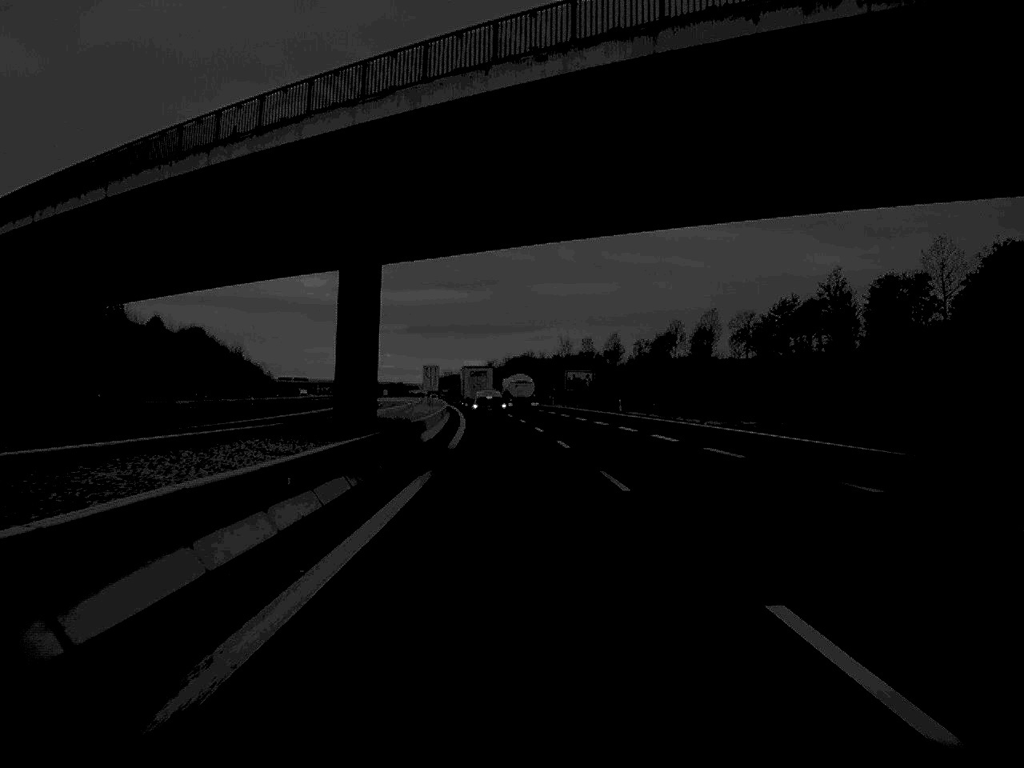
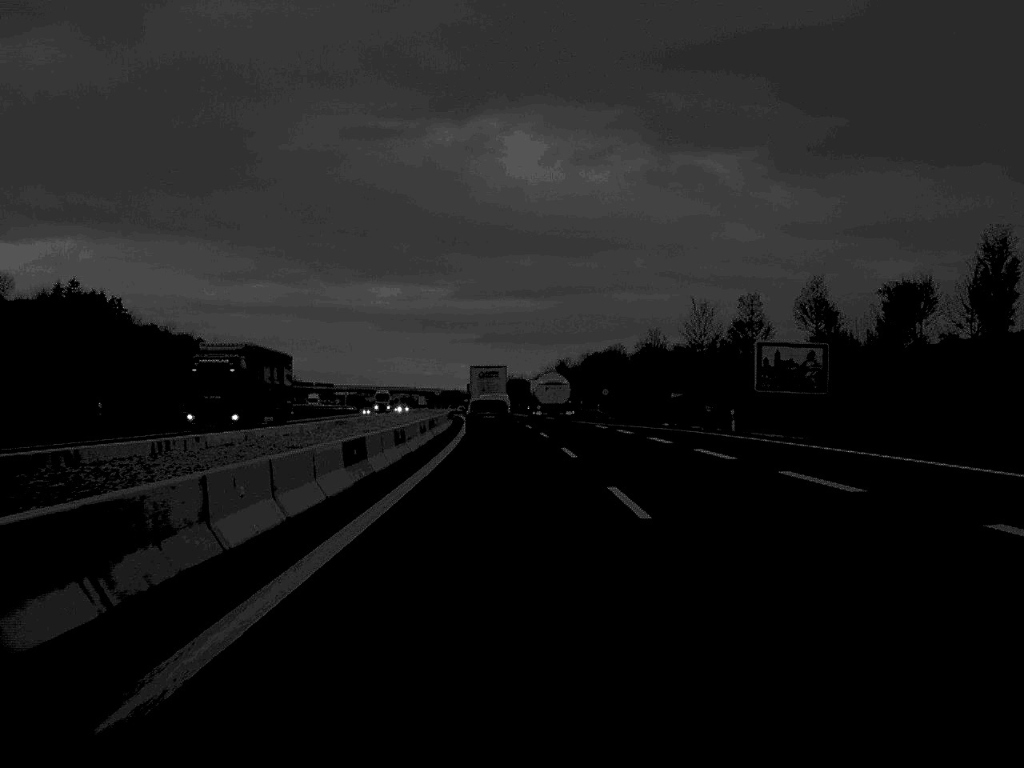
(-2.6, +93.7) m; -3°
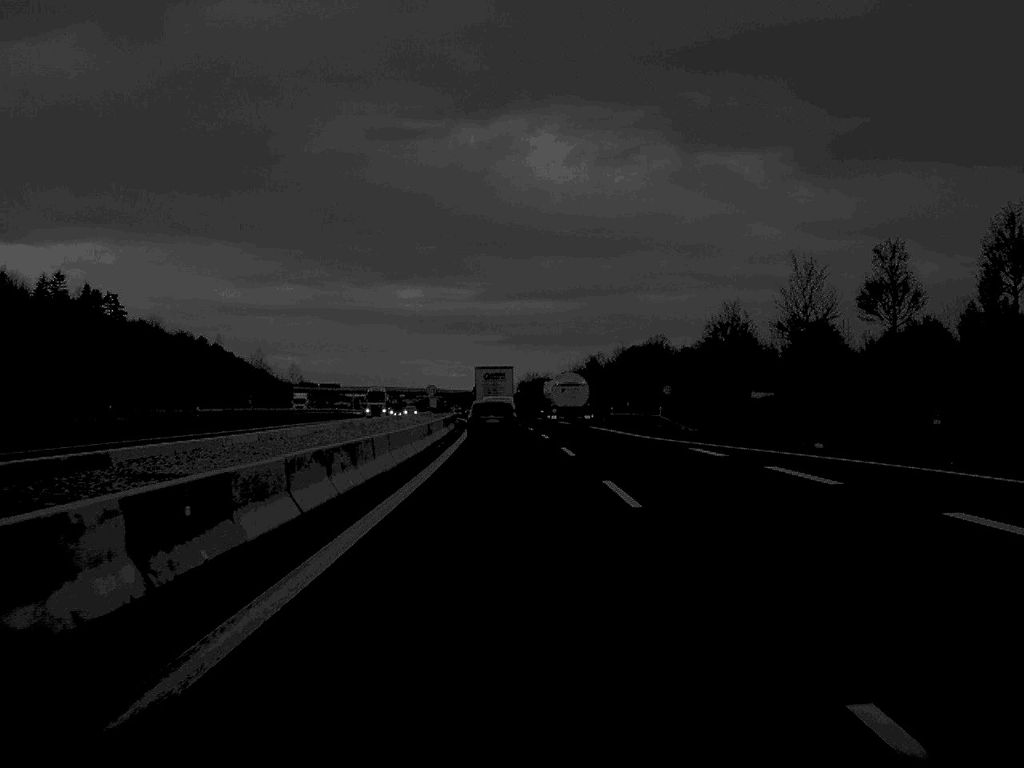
(-0.3, +33.9) m; -1°
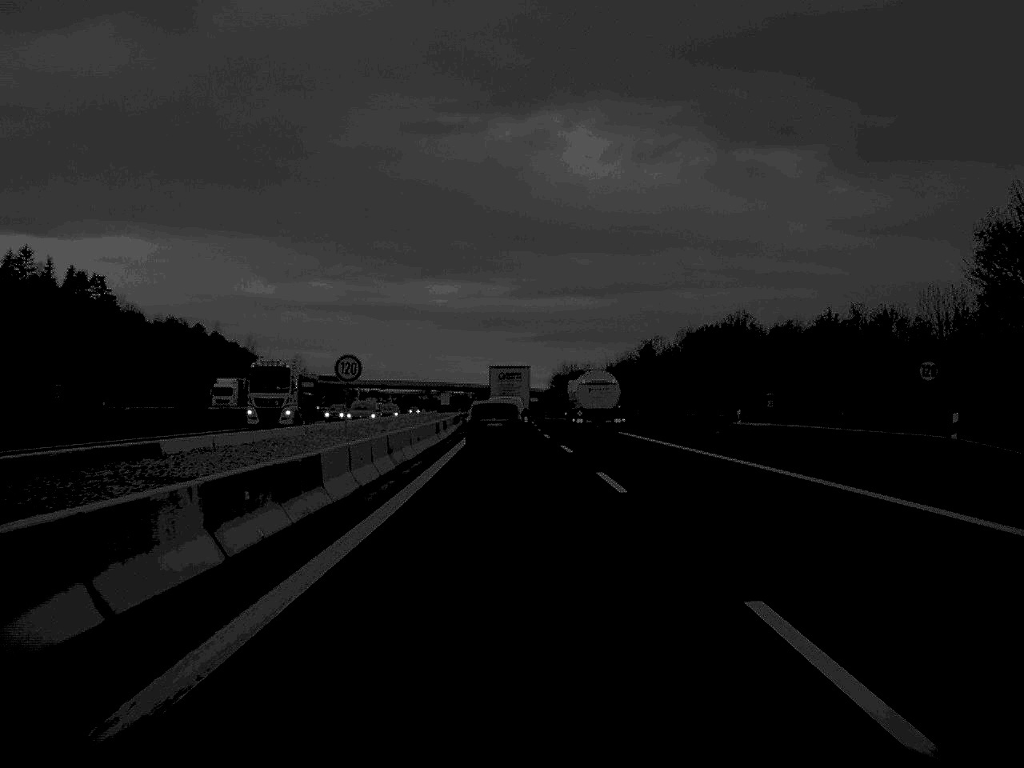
(-0.6, +50.1) m; -1°
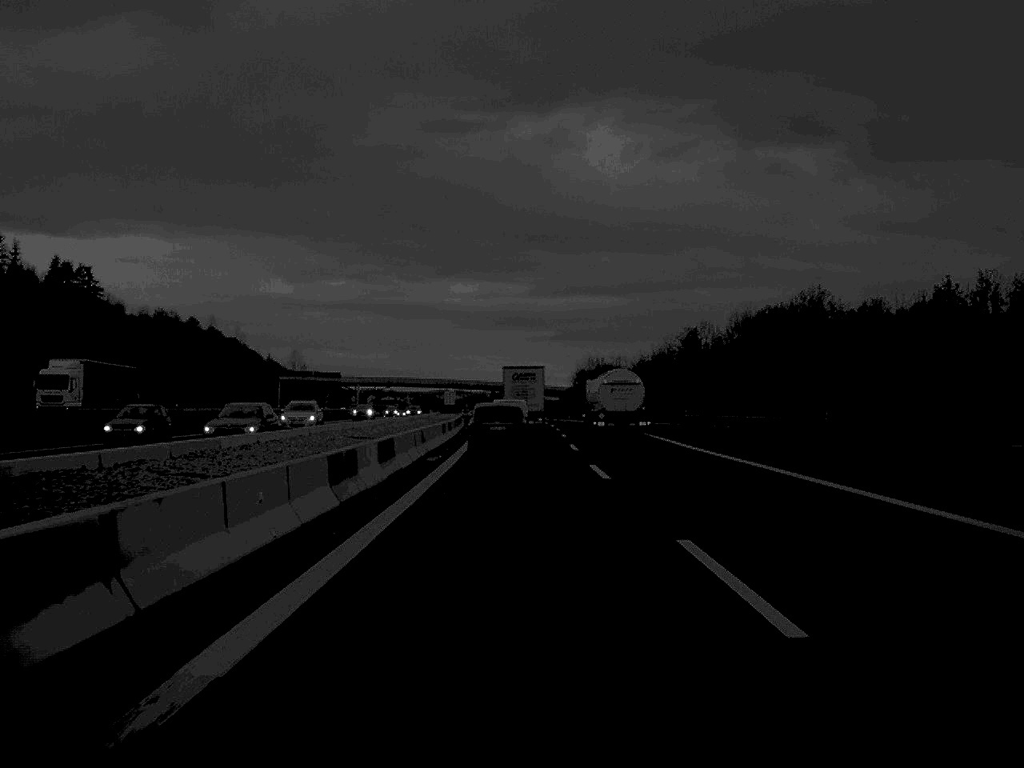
(-0.2, +31.0) m; -1°
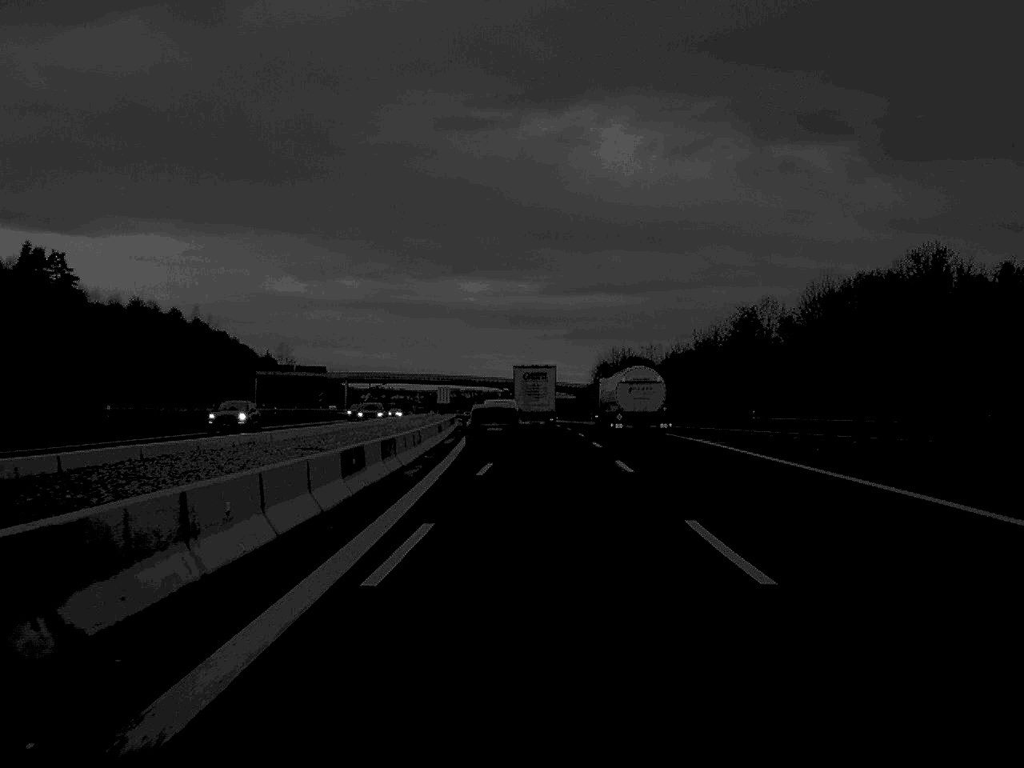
(-0.2, +33.0) m; 0°
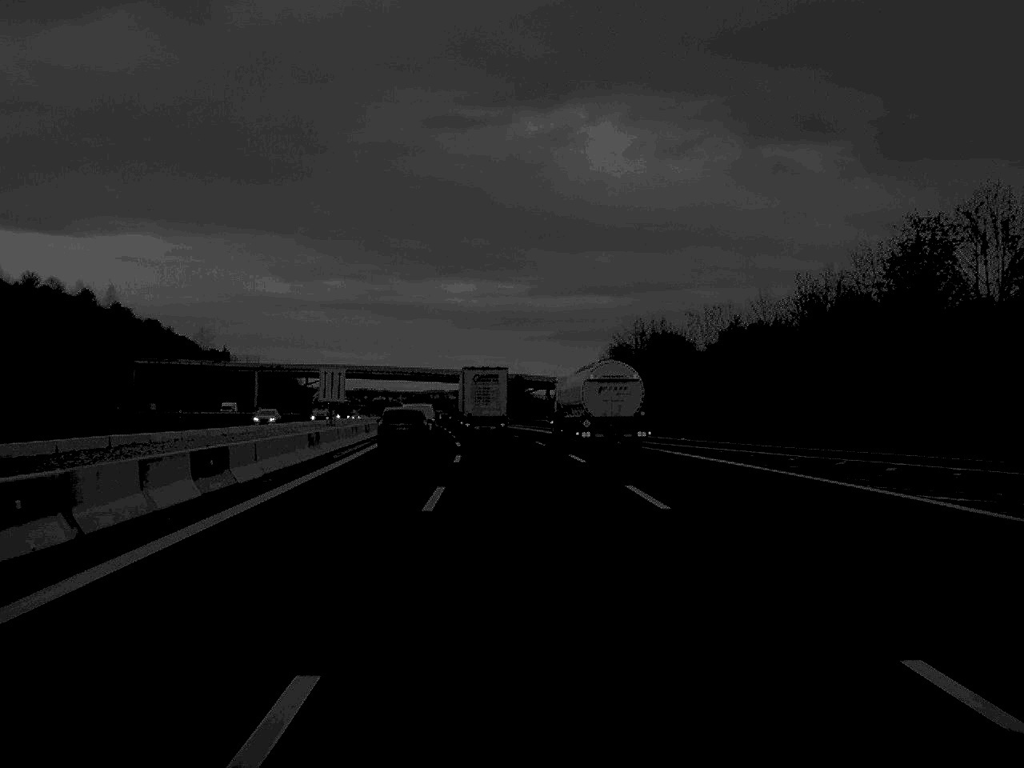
(+0.6, +63.5) m; +1°
